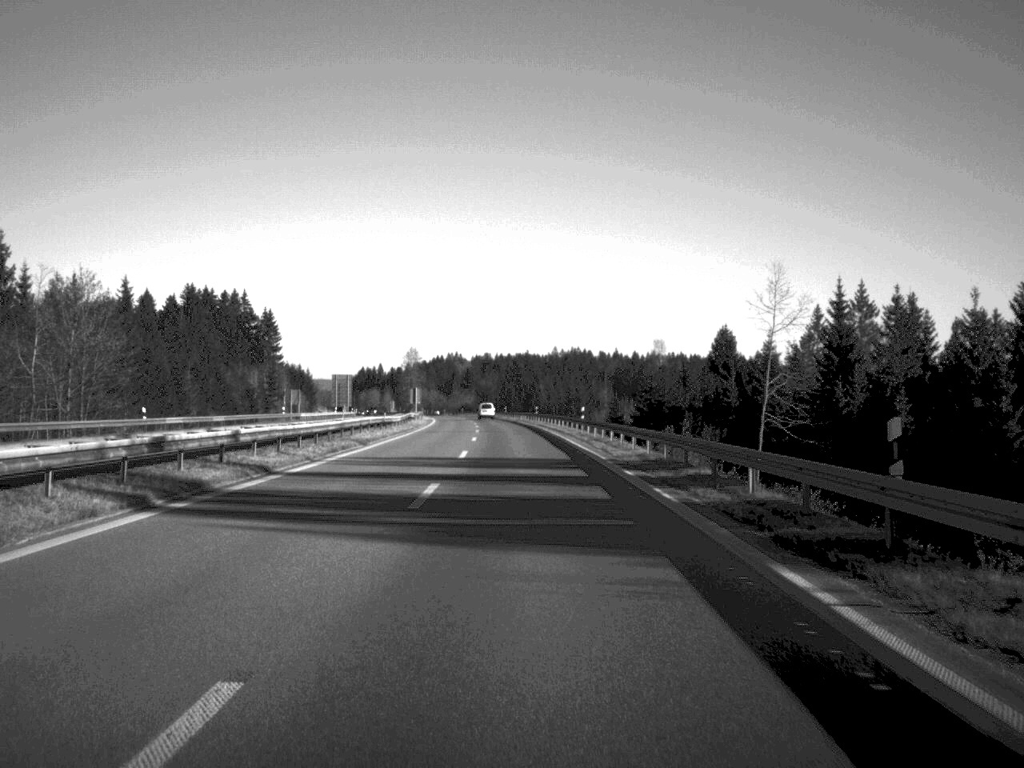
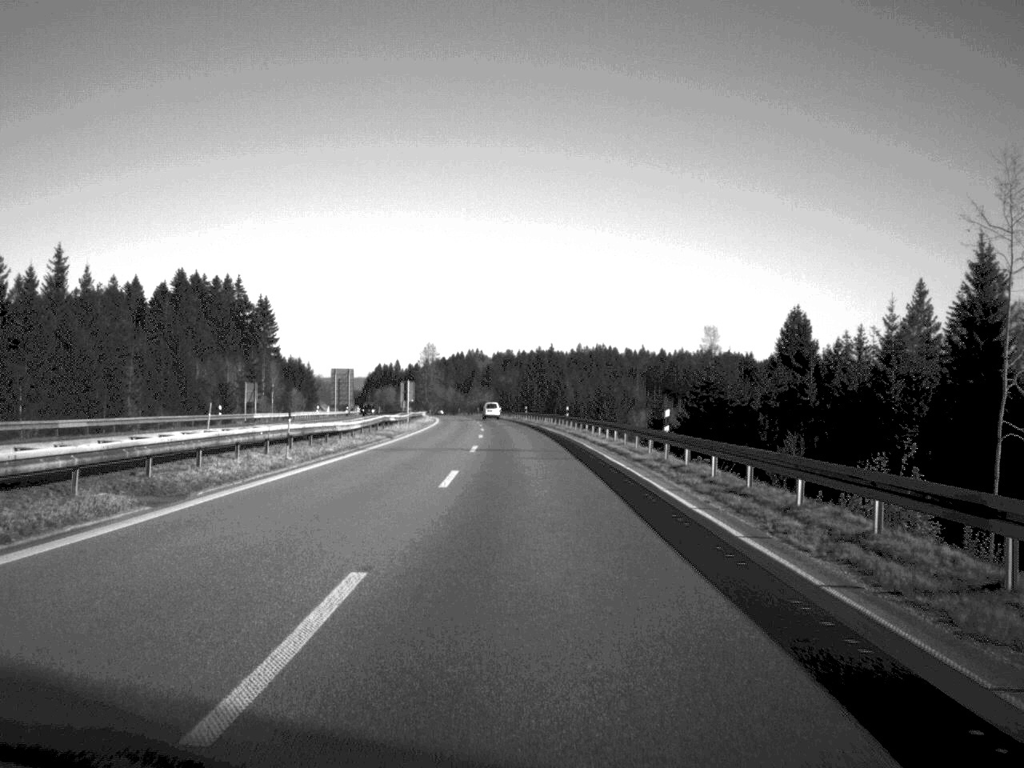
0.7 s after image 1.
(-0.3, +30.8) m; -1°
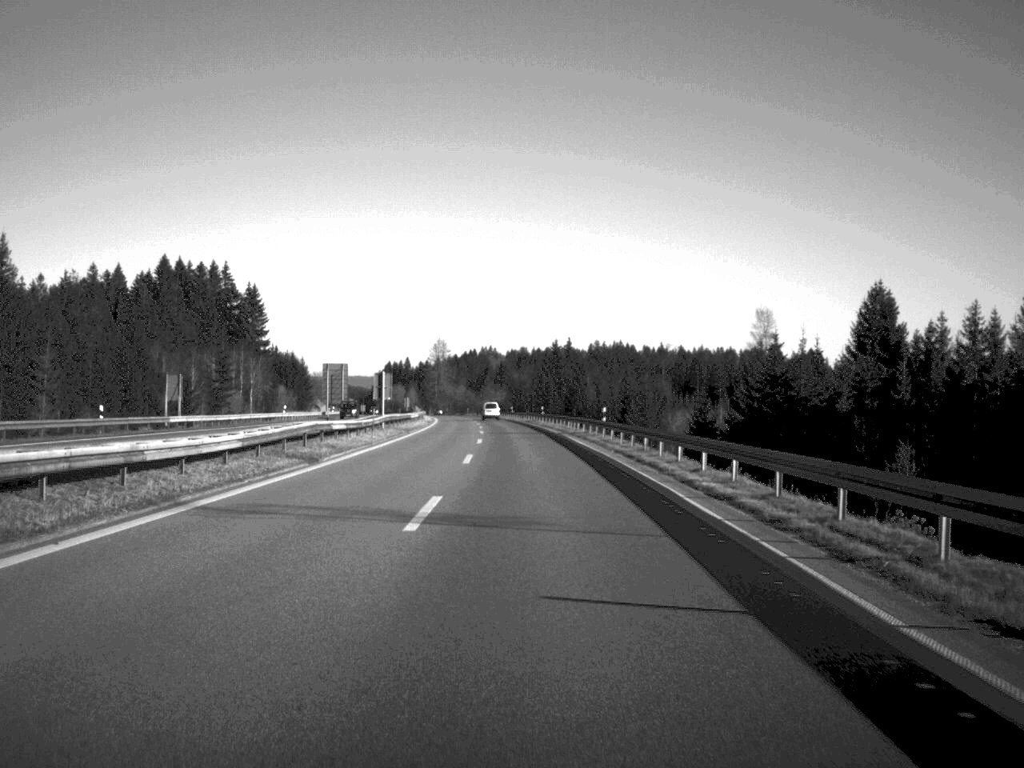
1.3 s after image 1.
(-0.2, +25.9) m; -1°
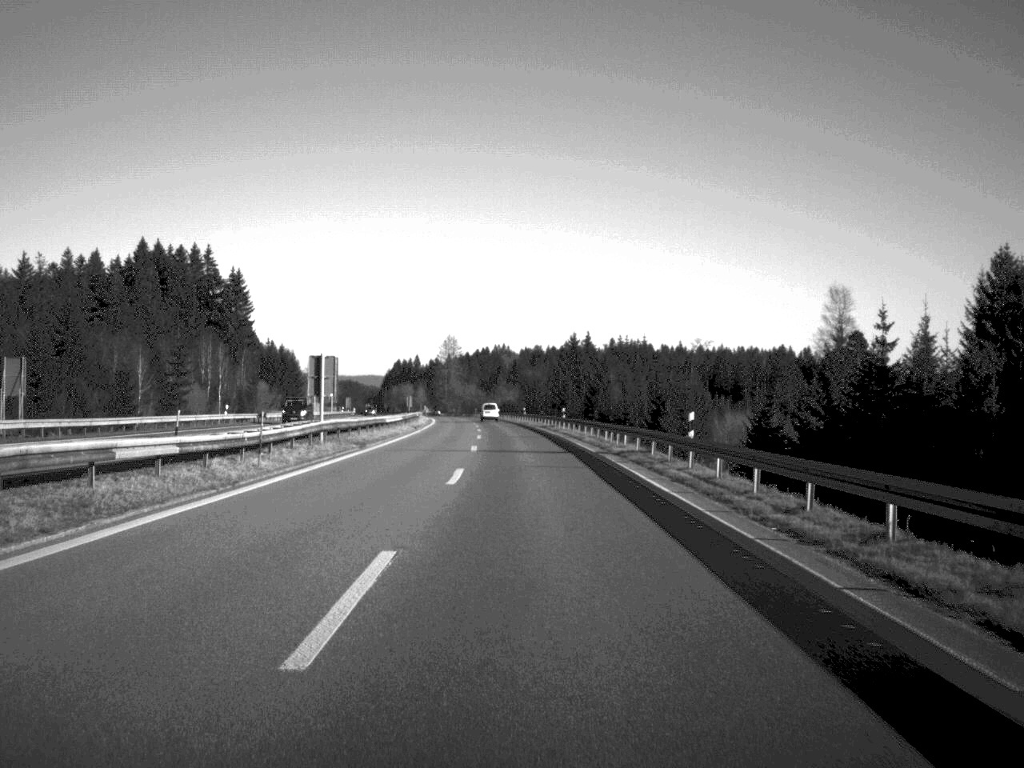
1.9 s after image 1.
(-0.1, +25.9) m; -1°
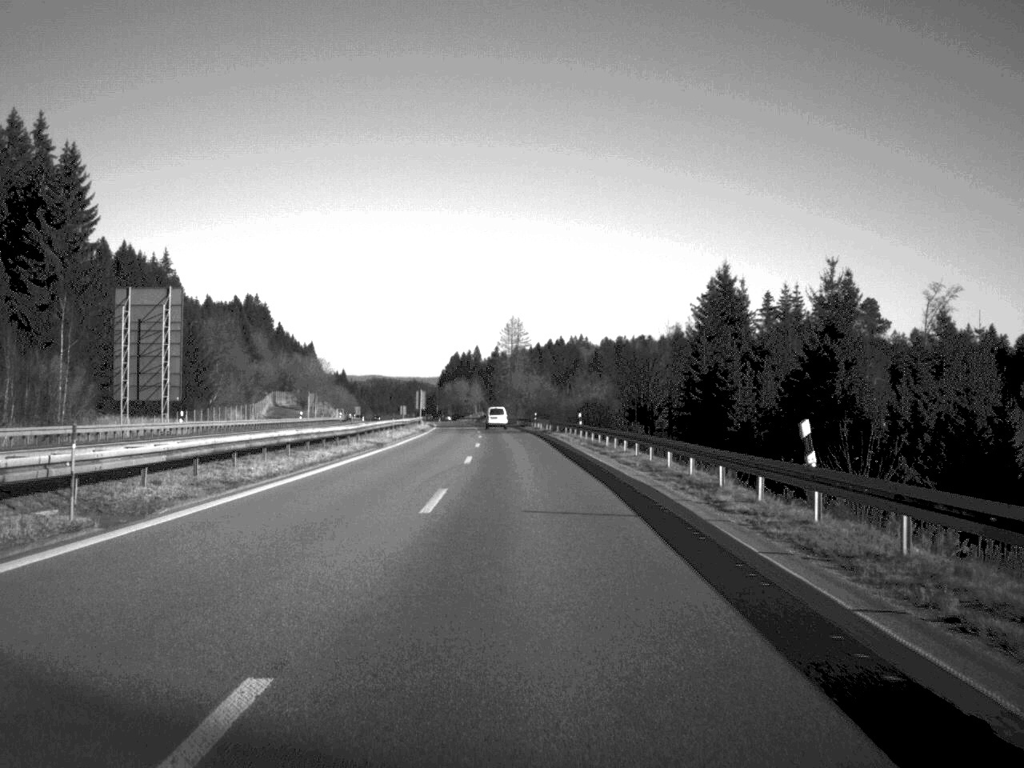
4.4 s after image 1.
(-3.1, +112.4) m; -3°
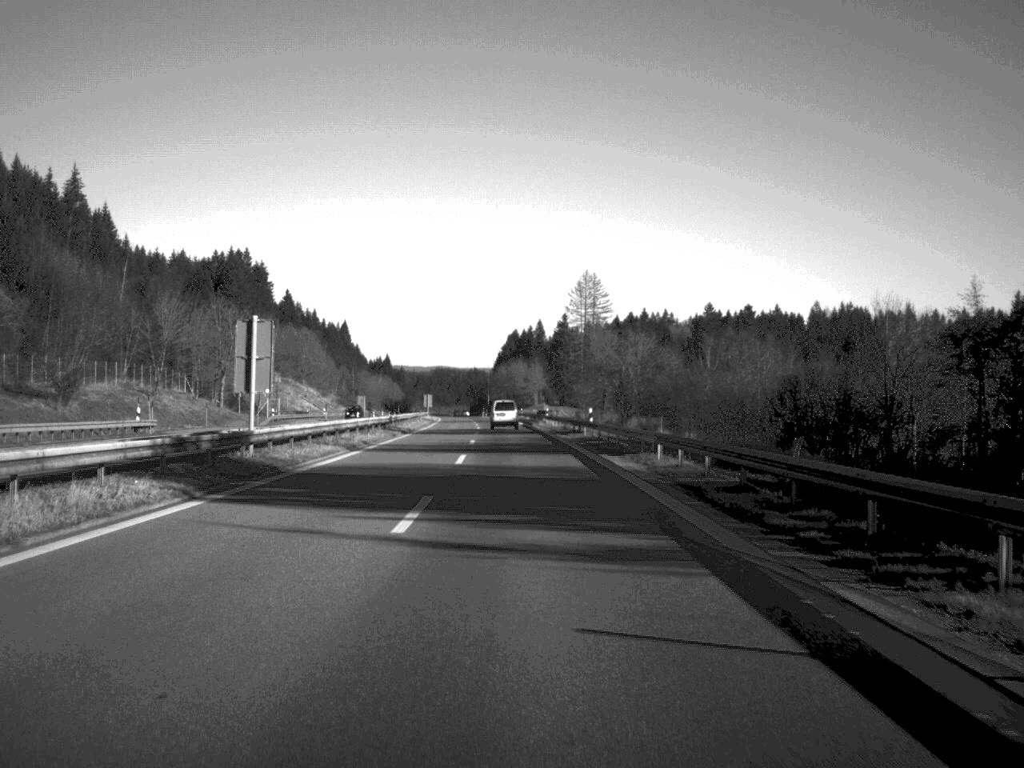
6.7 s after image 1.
(-2.8, +110.0) m; -3°
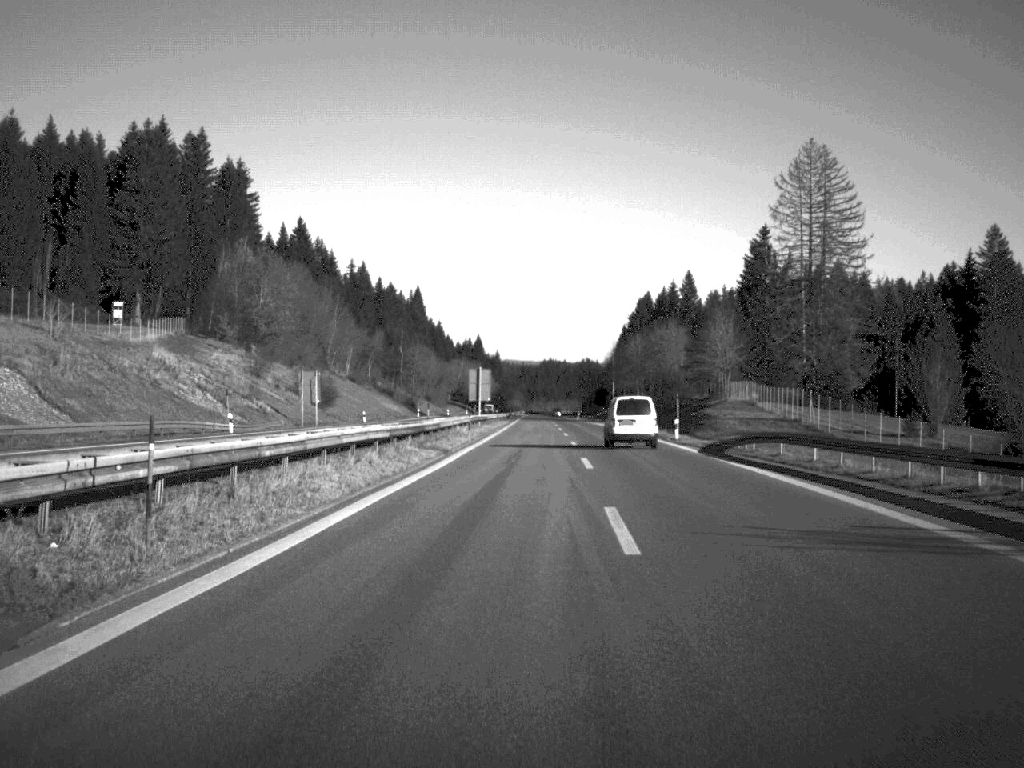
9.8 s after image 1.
(-7.0, +144.0) m; -5°
